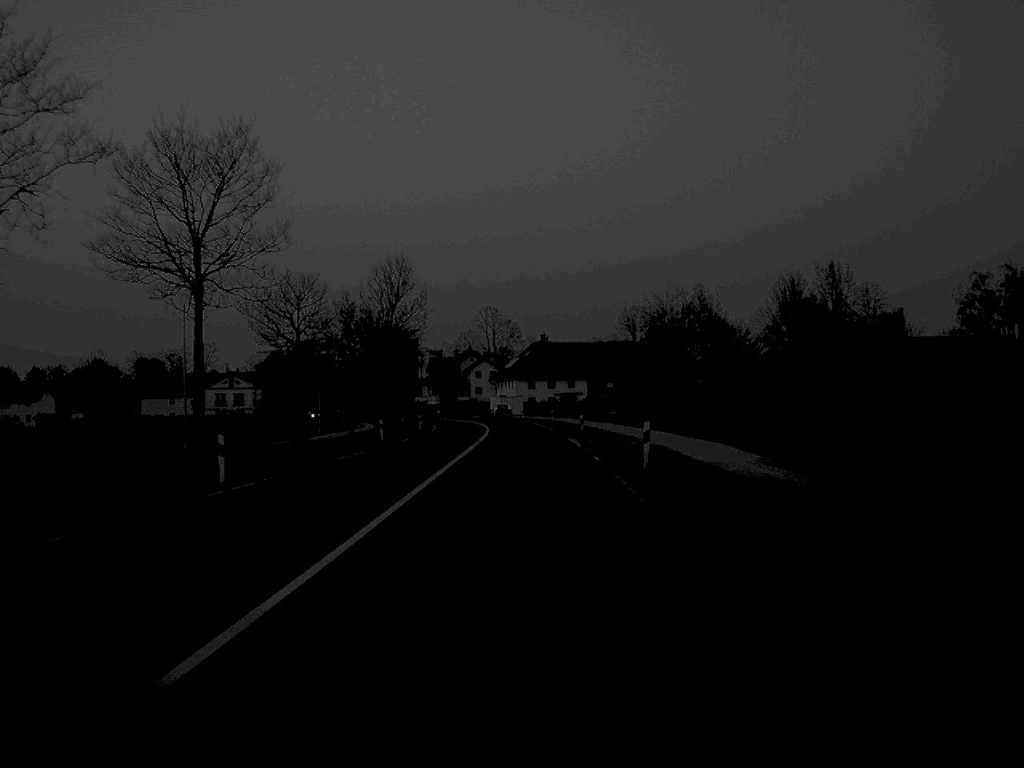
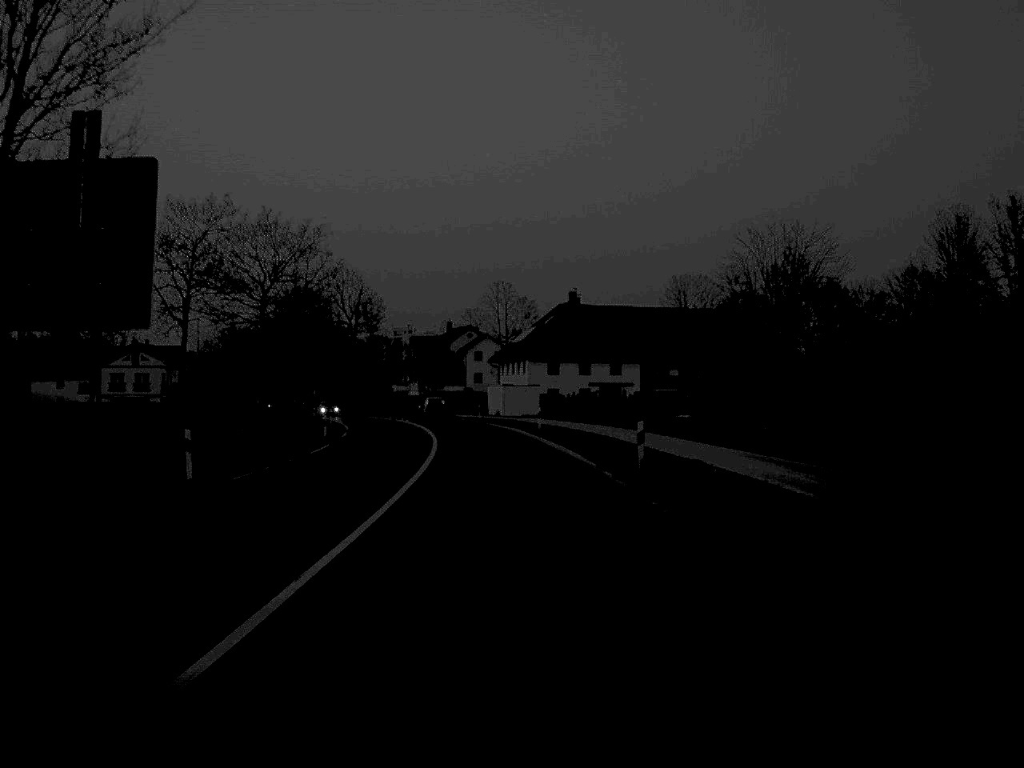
(-0.2, +62.5) m; -1°
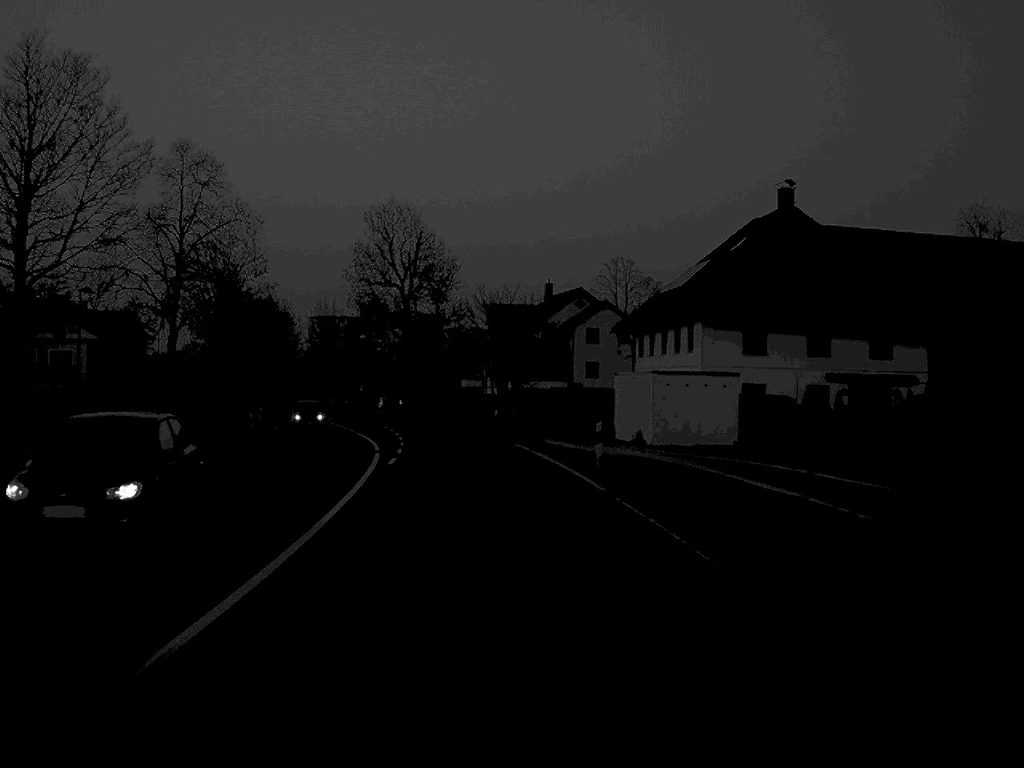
(-2.1, +58.1) m; -5°
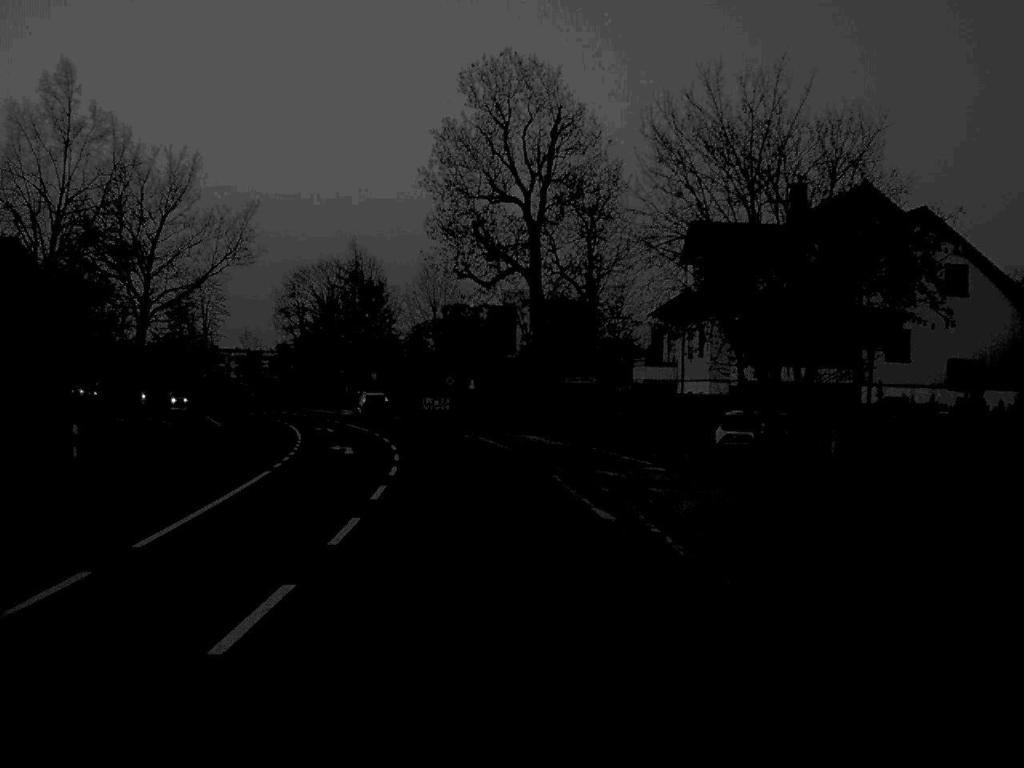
(-3.2, +52.4) m; -7°
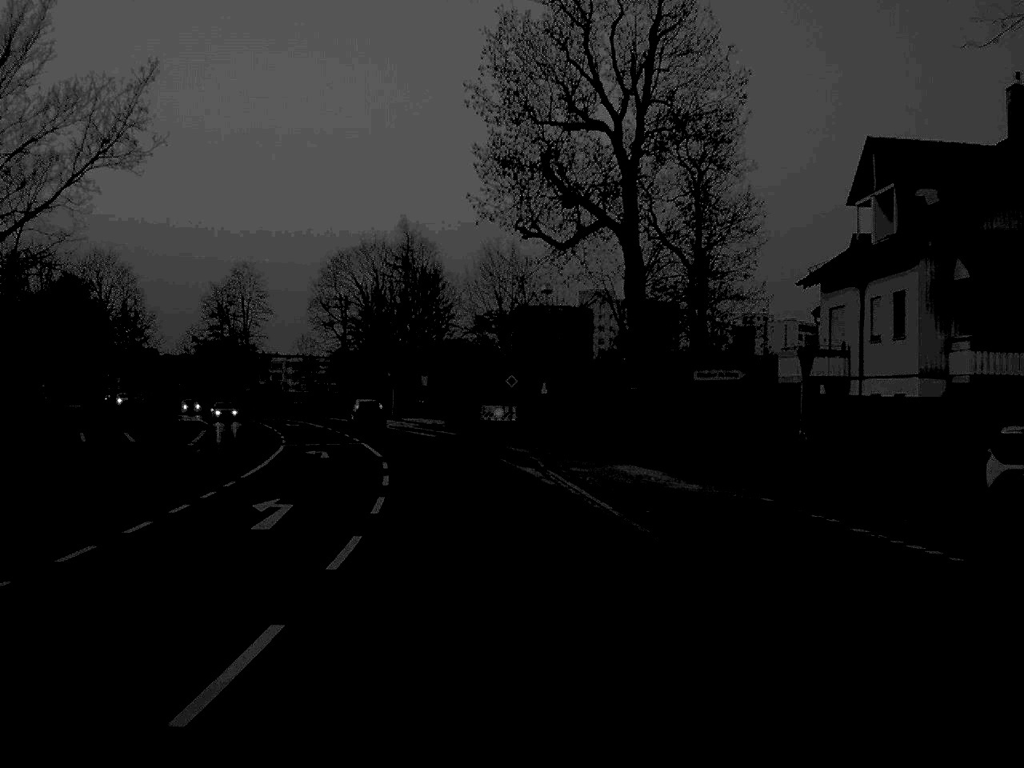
(-0.6, +19.7) m; -3°
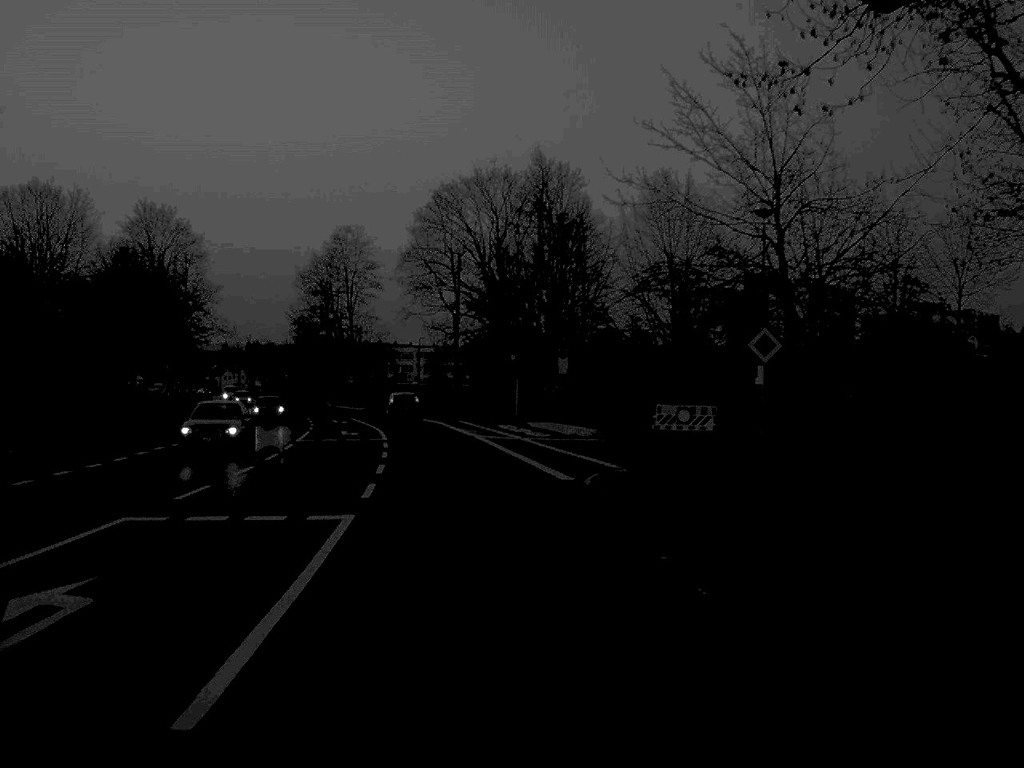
(-1.7, +30.2) m; -7°
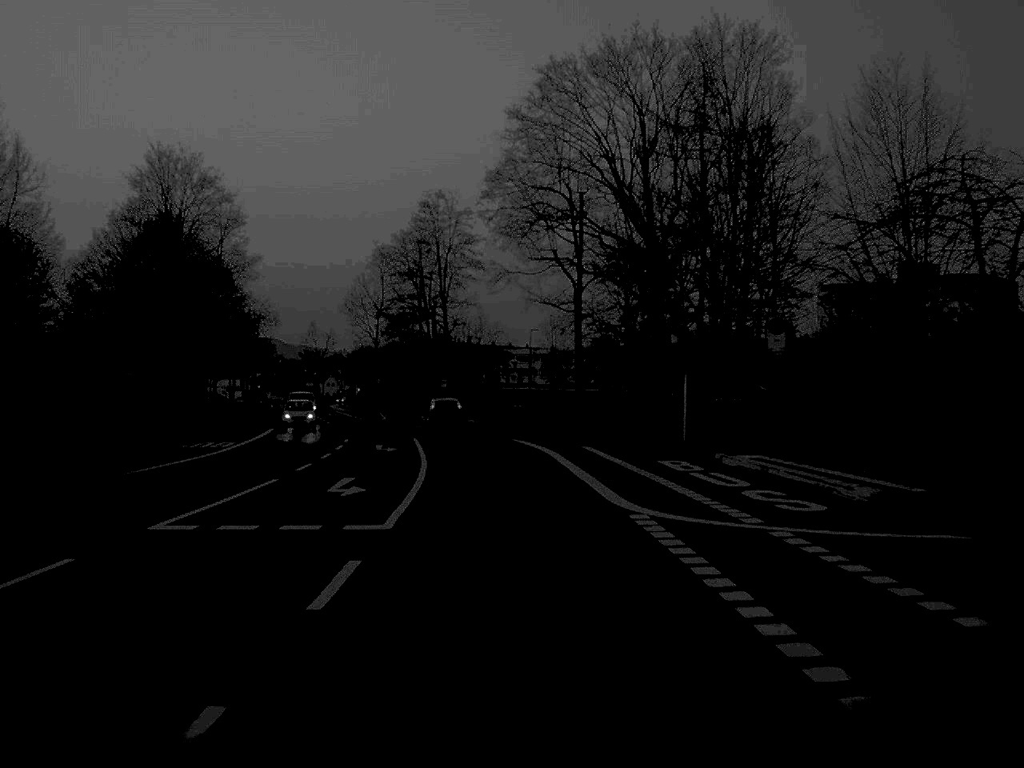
(-1.4, +27.4) m; -5°
